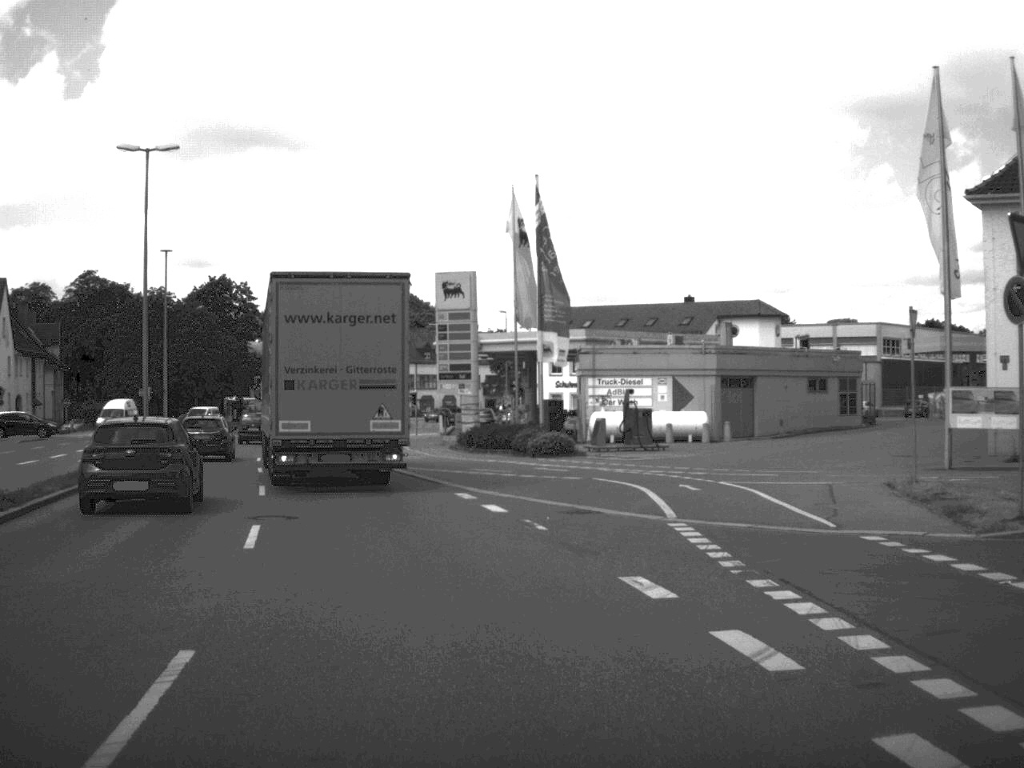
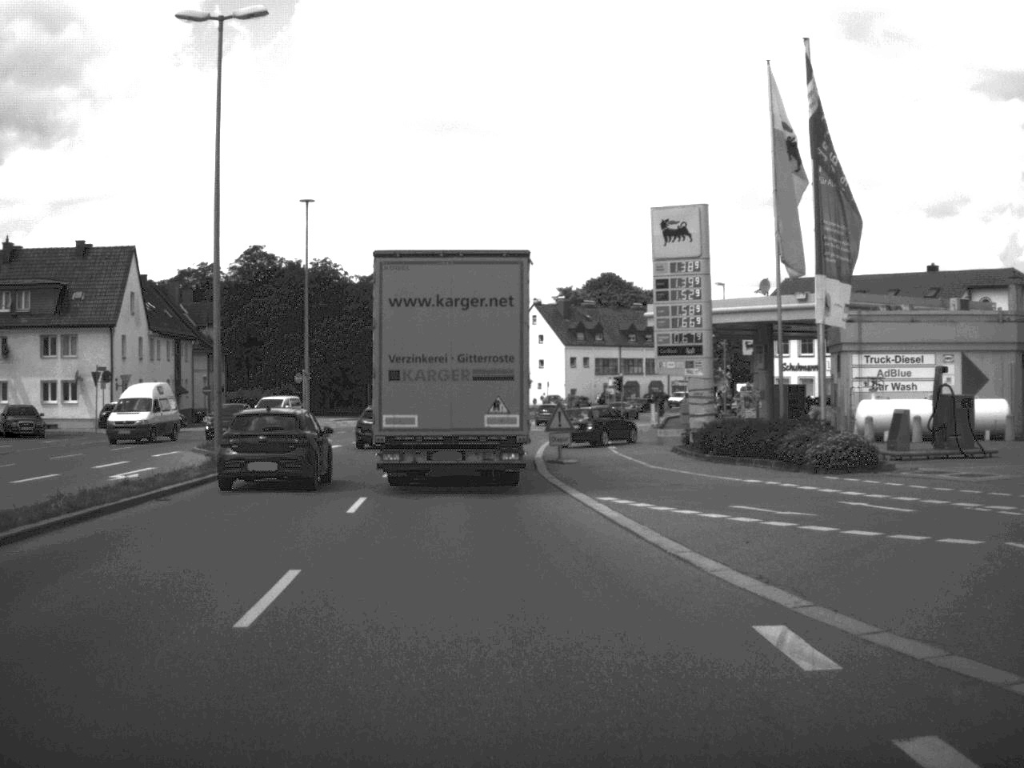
(-1.2, +14.4) m; -9°
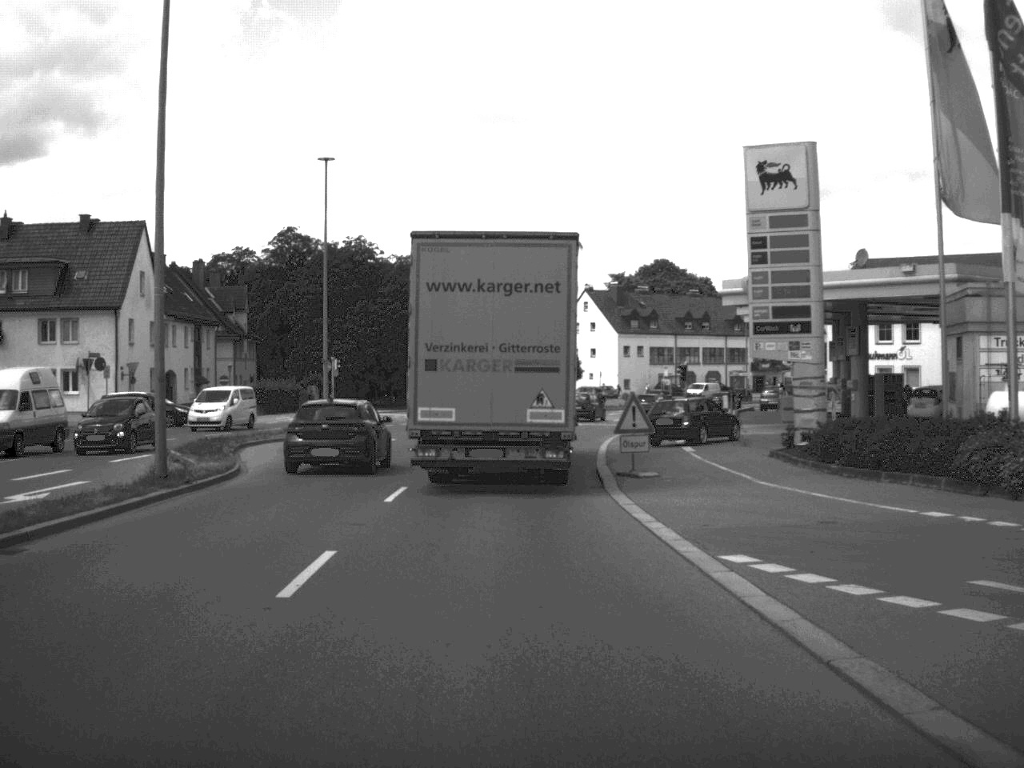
(-0.2, +8.0) m; -2°
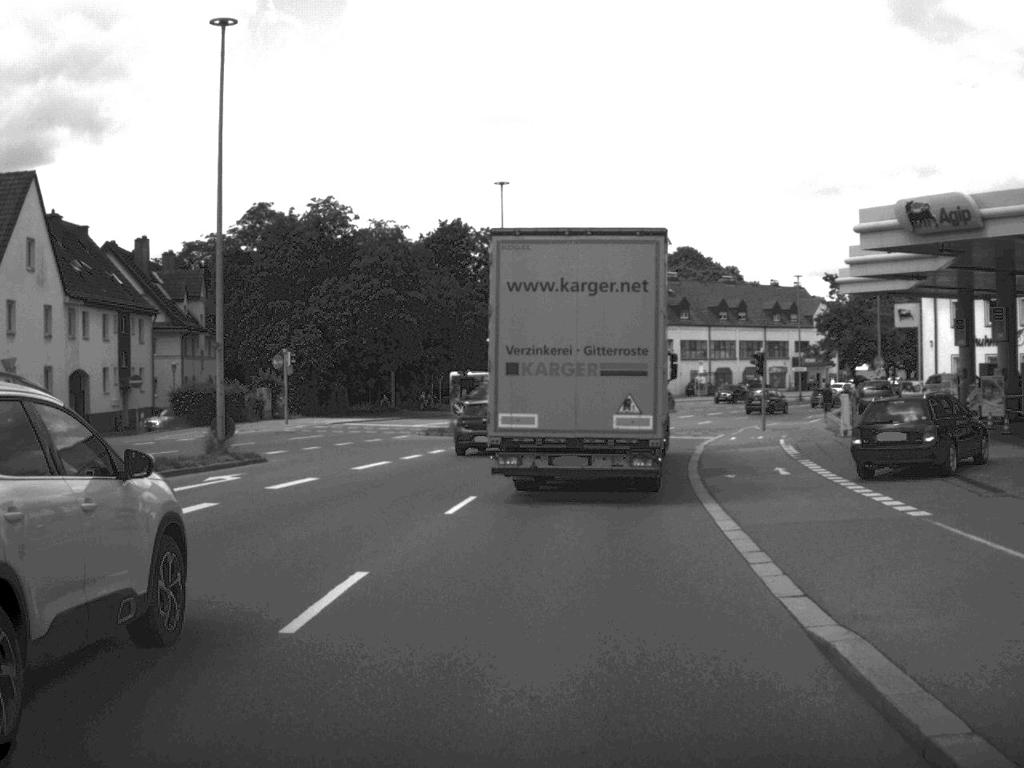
(-0.3, +18.8) m; -1°
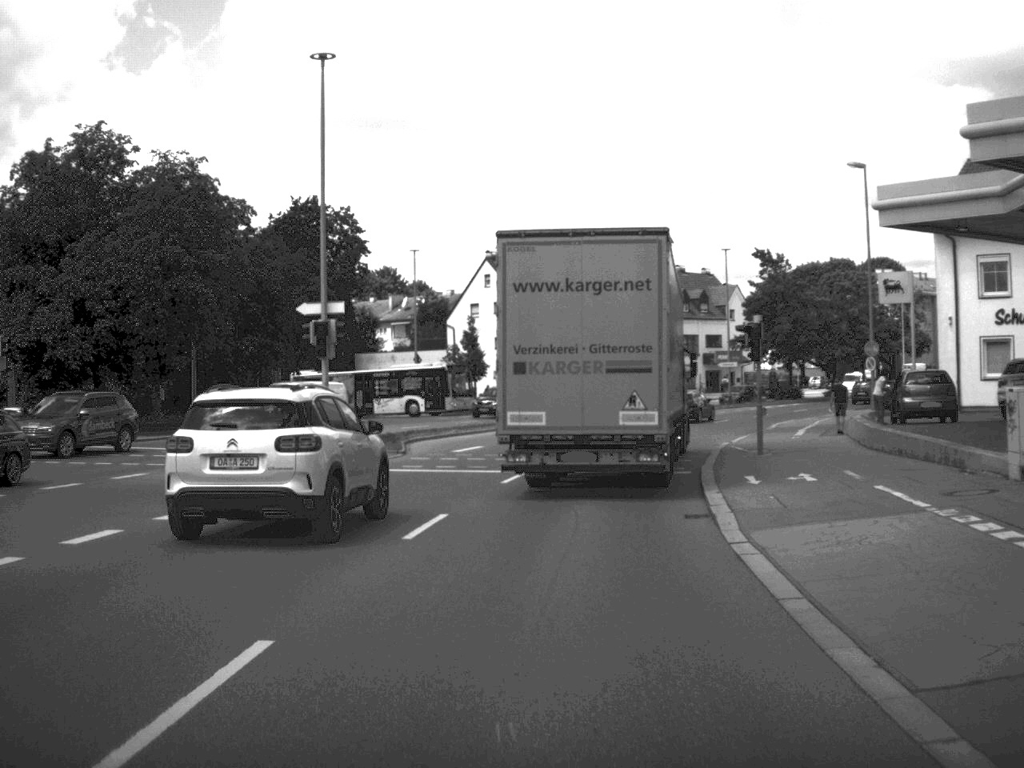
(+0.9, +20.7) m; +5°
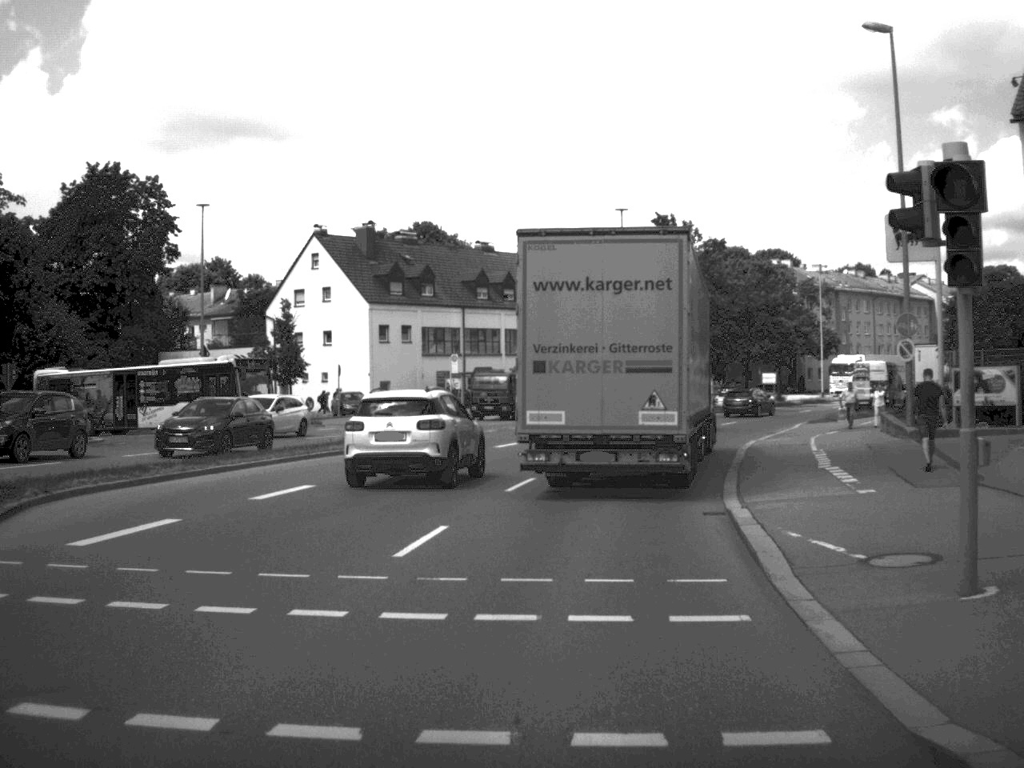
(+1.1, +21.3) m; +6°
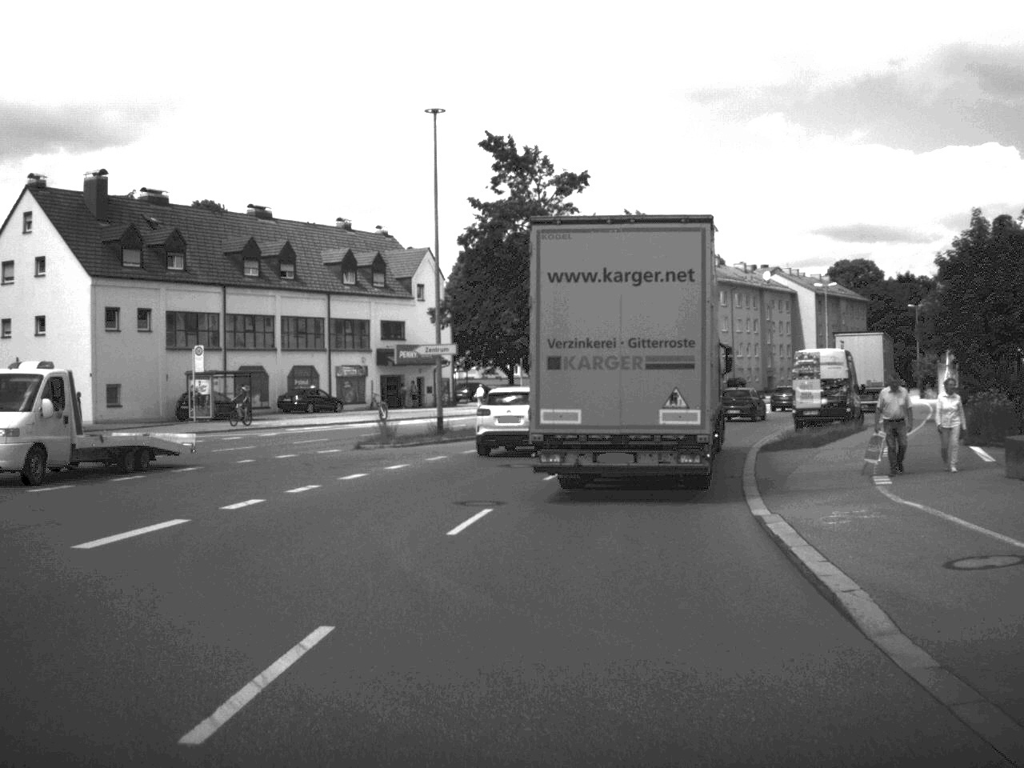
(+1.6, +23.4) m; +8°
